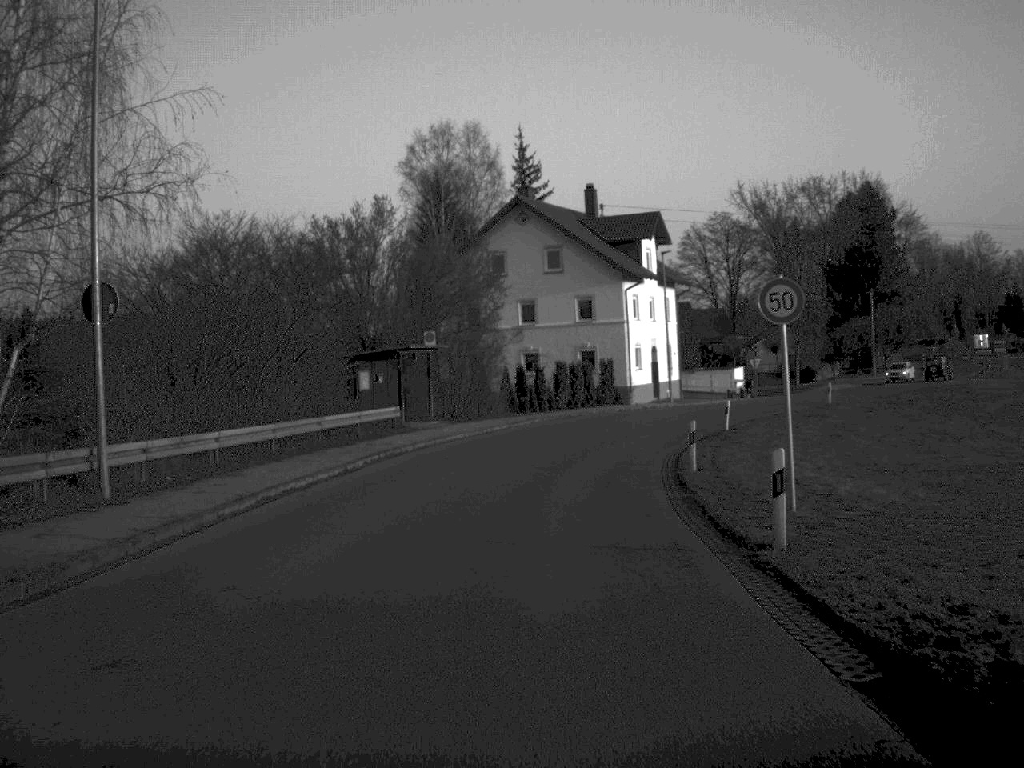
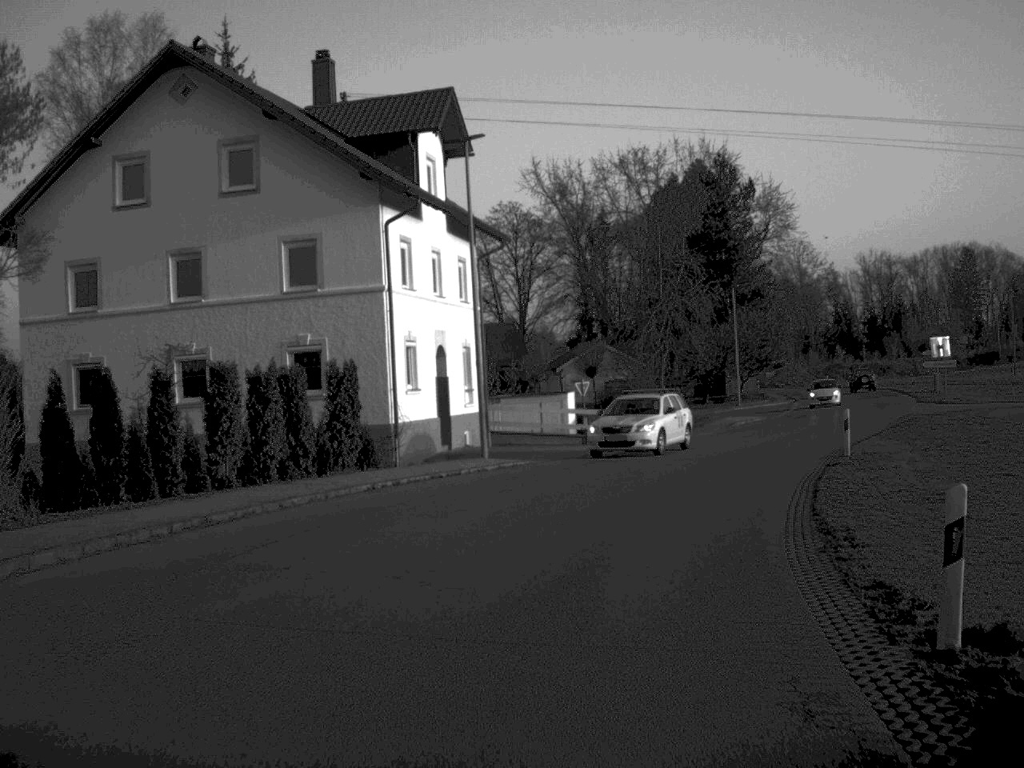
(+2.5, +34.6) m; +11°
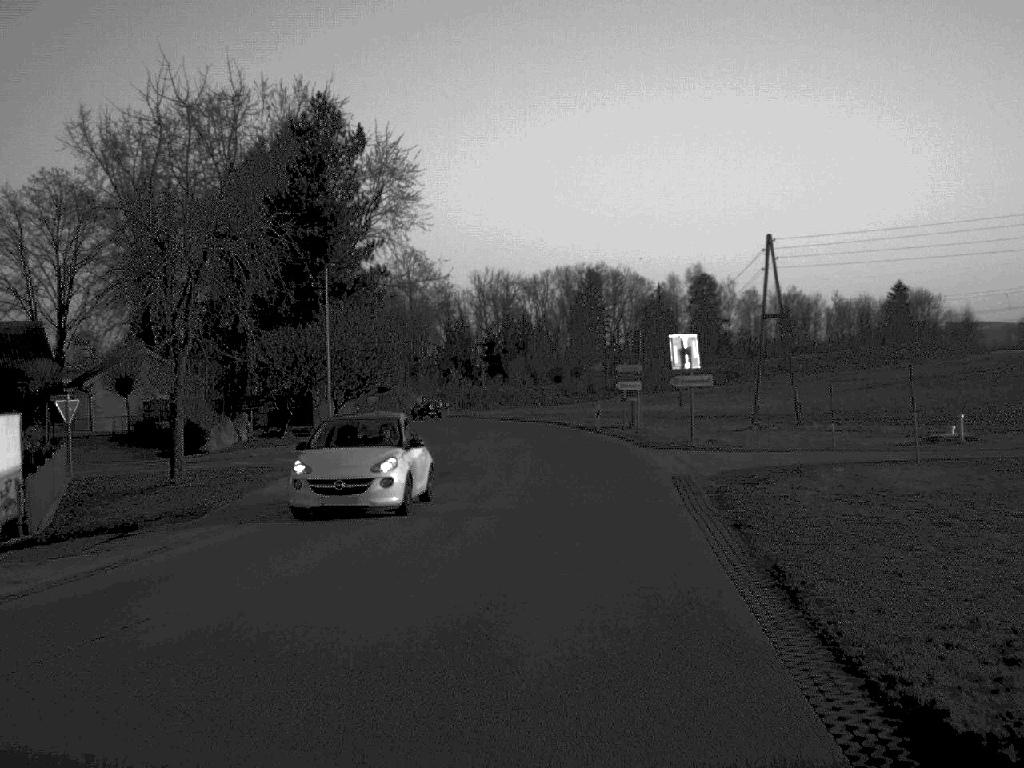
(+4.4, +26.6) m; +18°
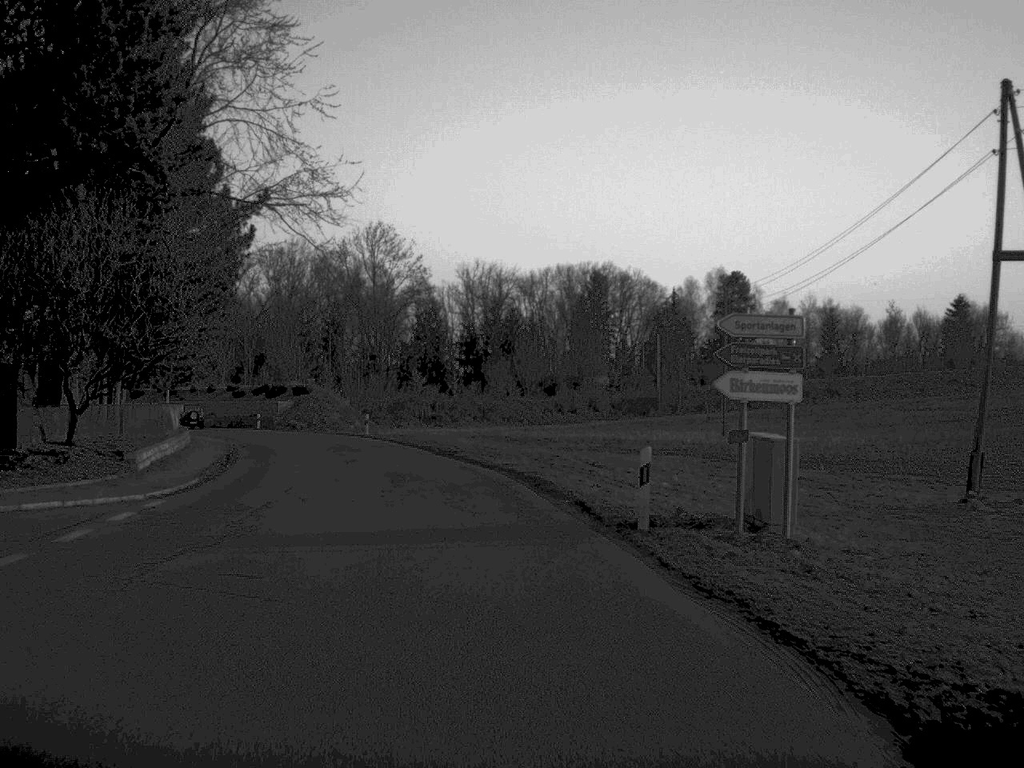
(+1.3, +35.3) m; 0°
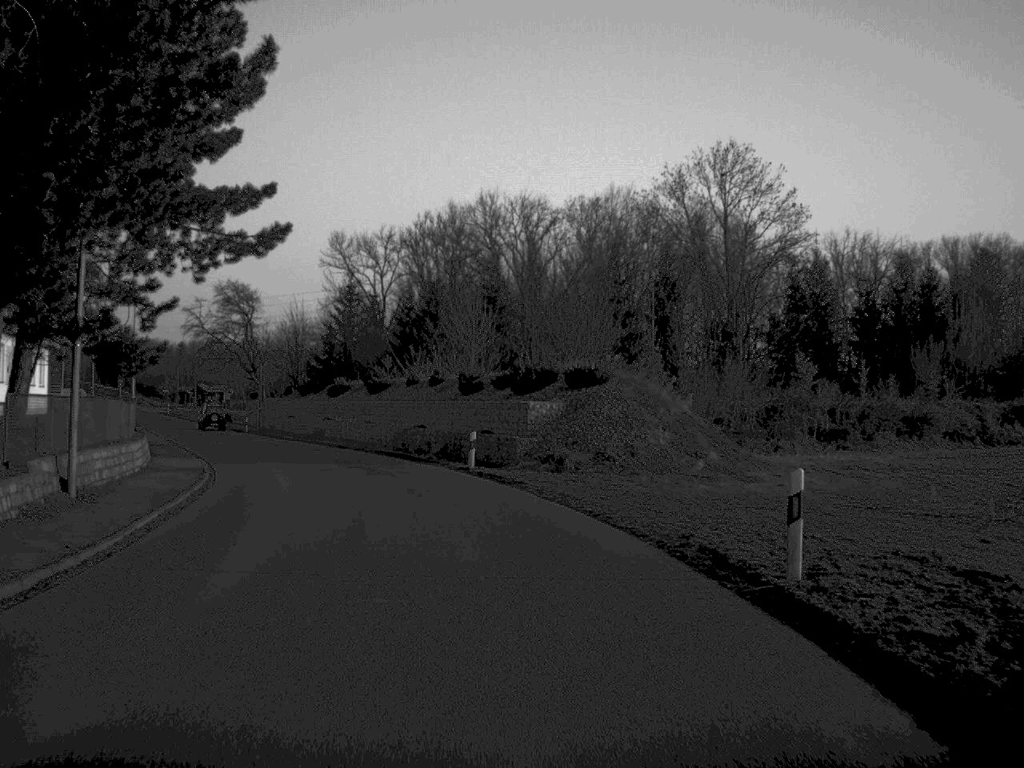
(-6.2, +46.6) m; -15°
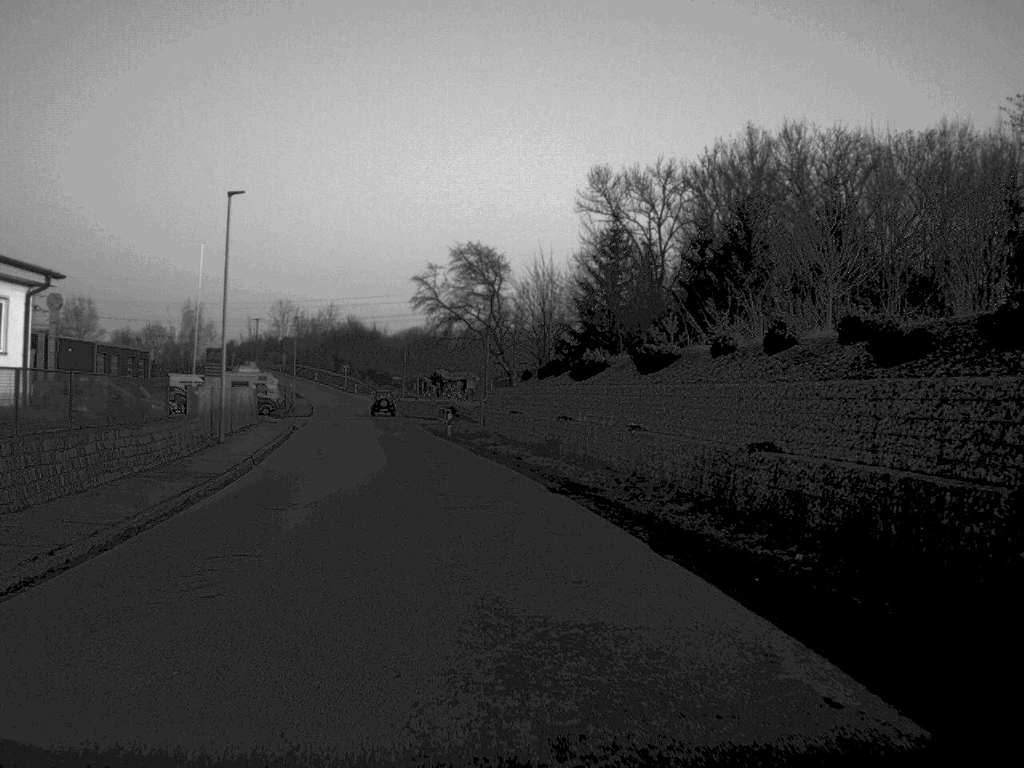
(-3.1, +29.4) m; -12°
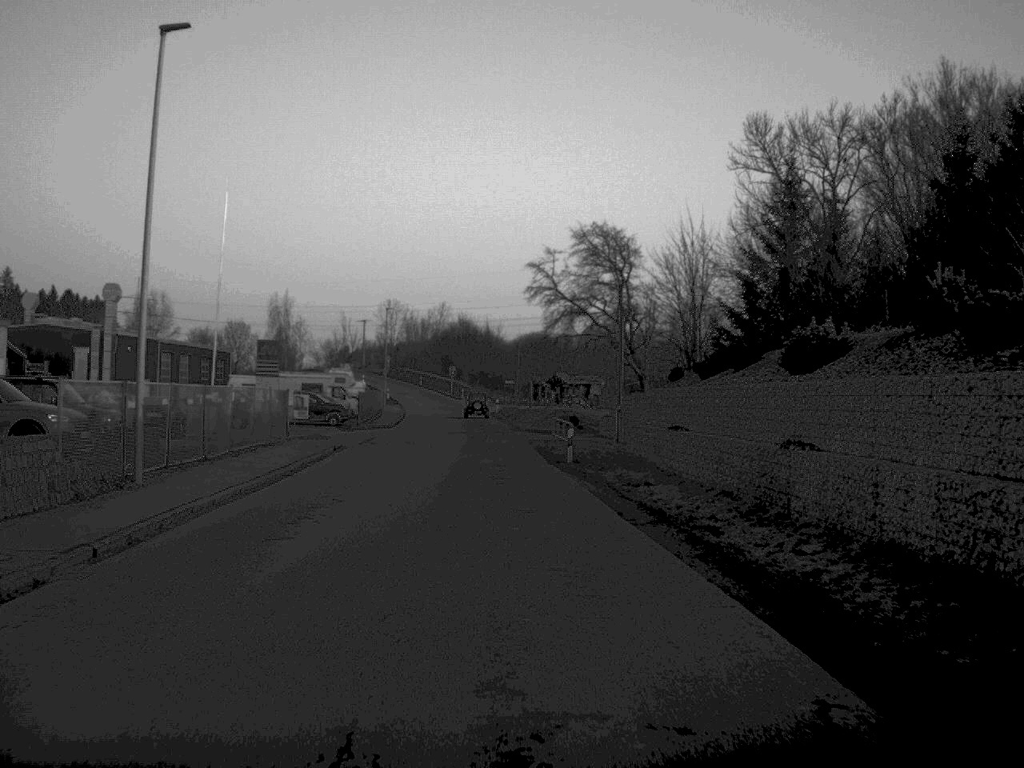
(-0.9, +18.7) m; -5°
